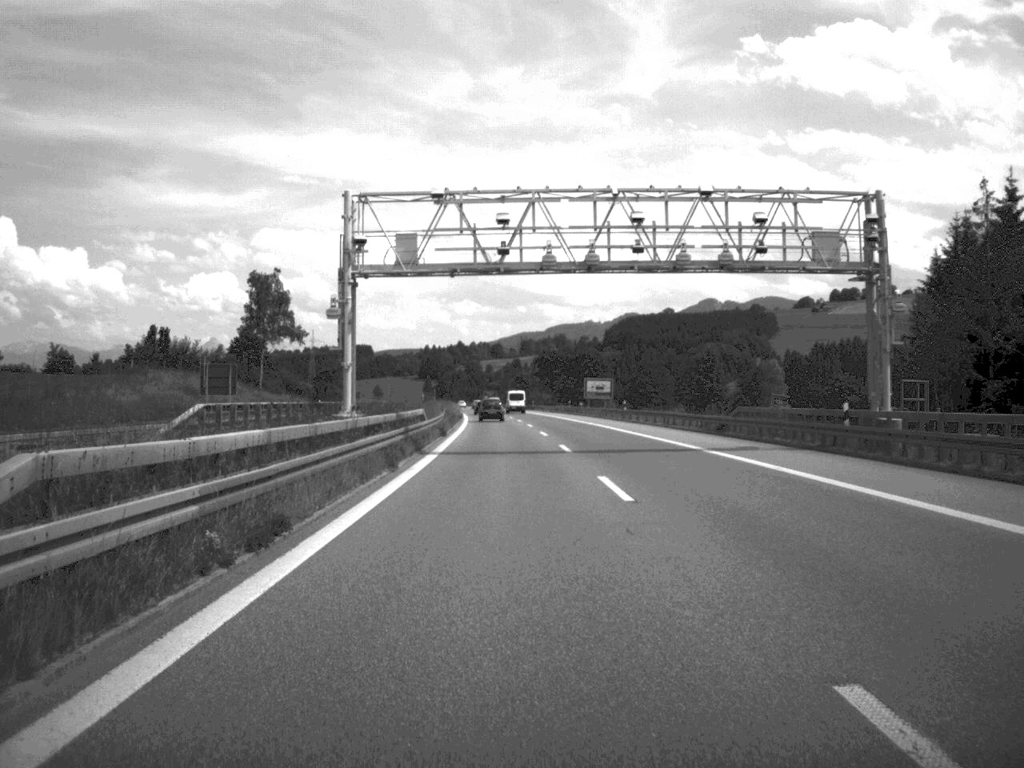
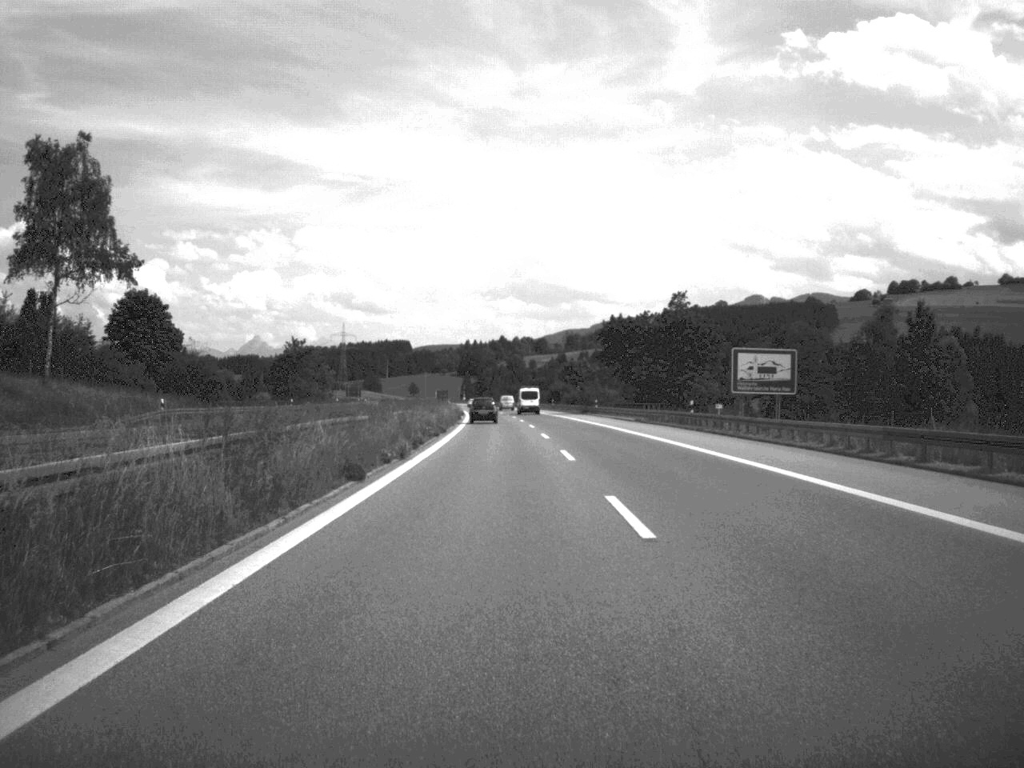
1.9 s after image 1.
(-1.2, +75.1) m; -2°
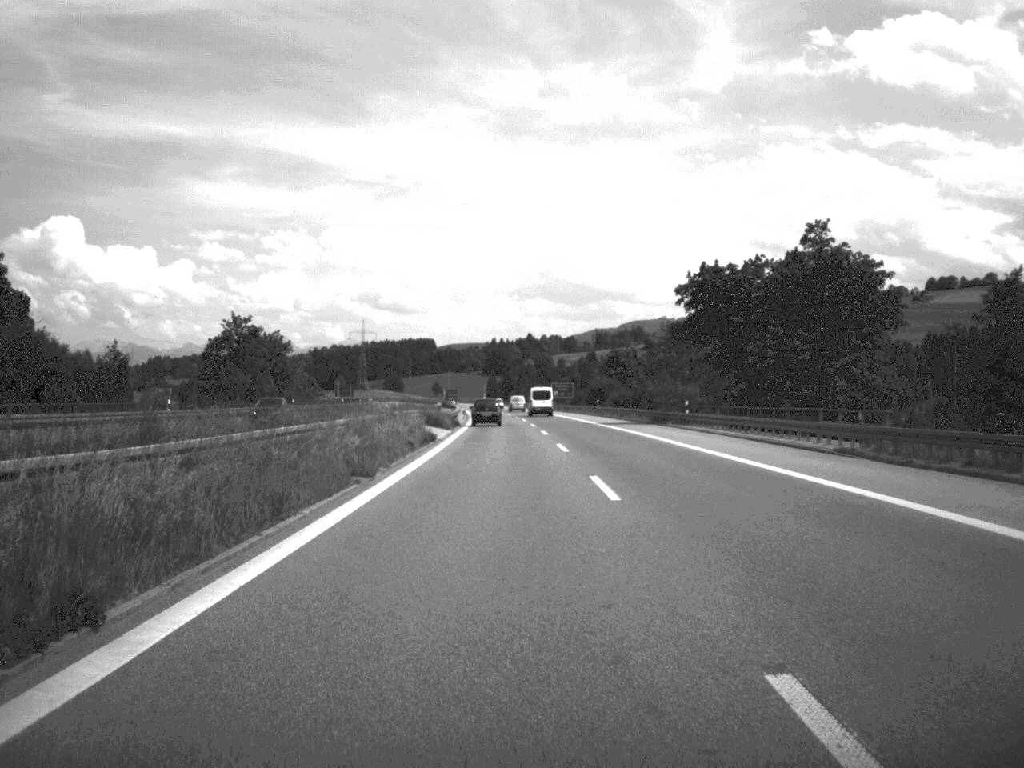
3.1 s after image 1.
(-0.5, +47.5) m; -1°
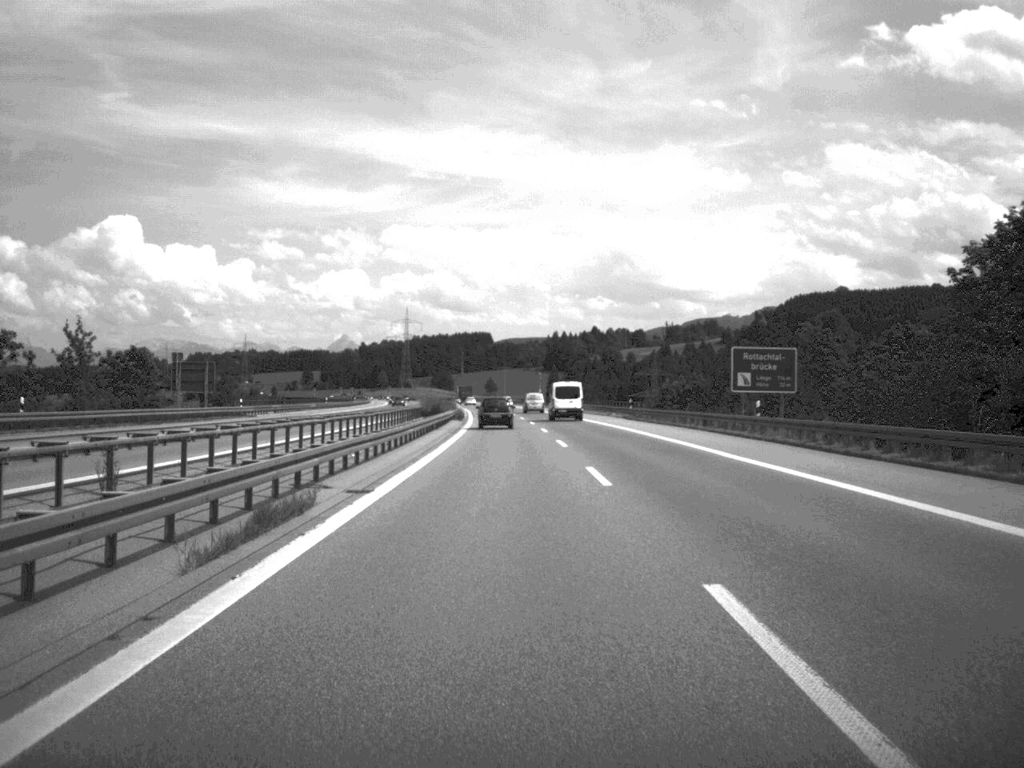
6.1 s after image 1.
(-2.9, +120.3) m; -3°
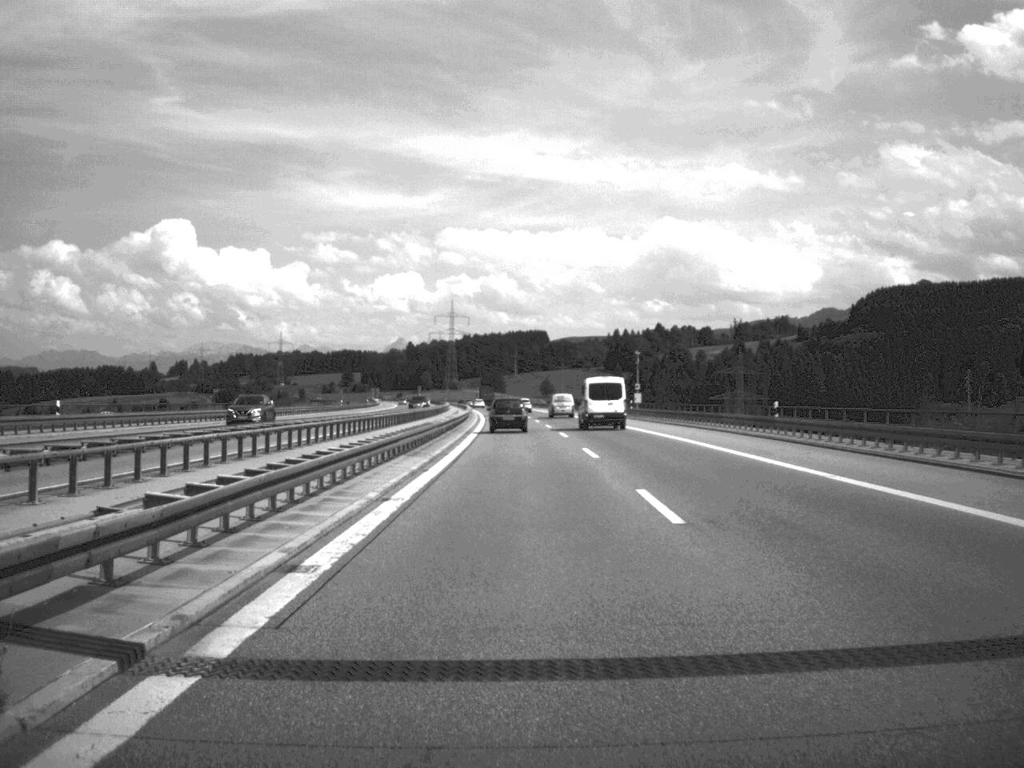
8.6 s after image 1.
(-2.2, +94.6) m; -3°
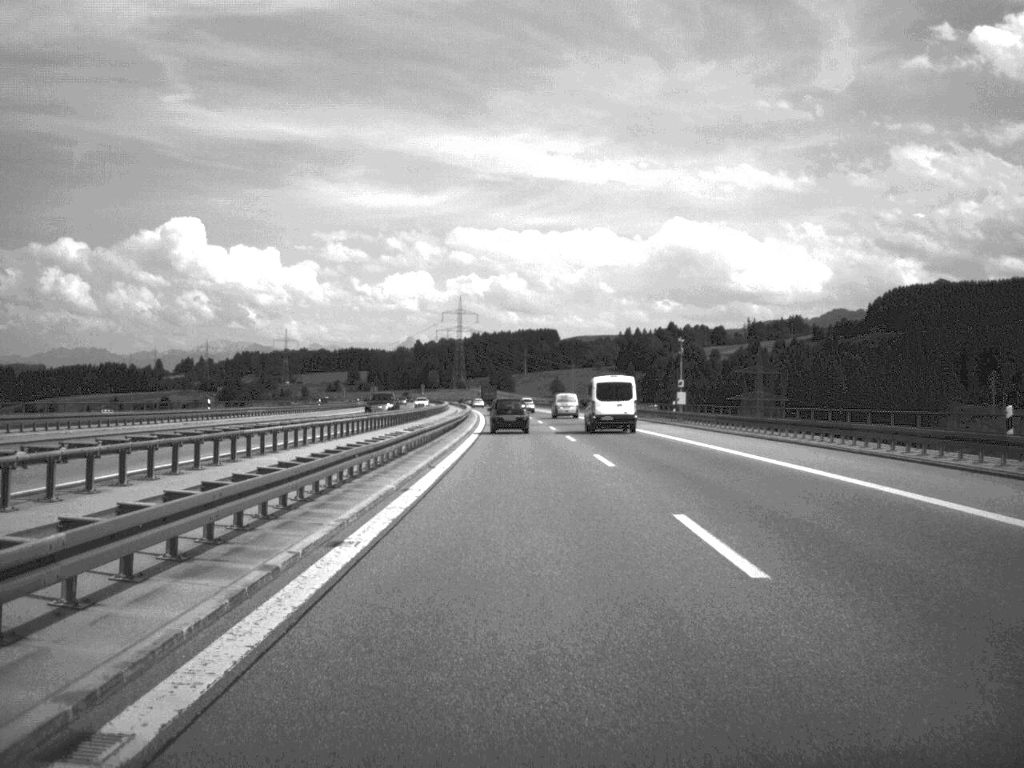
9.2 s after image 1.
(-0.1, +22.1) m; 0°
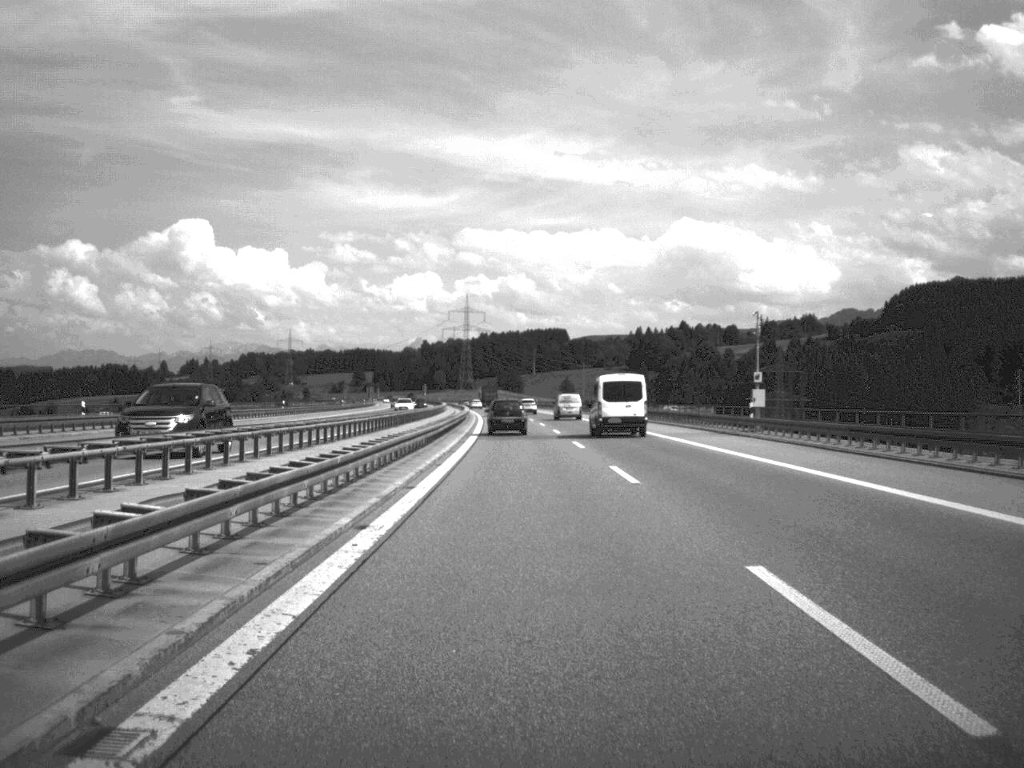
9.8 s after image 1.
(-0.1, +23.1) m; 0°
